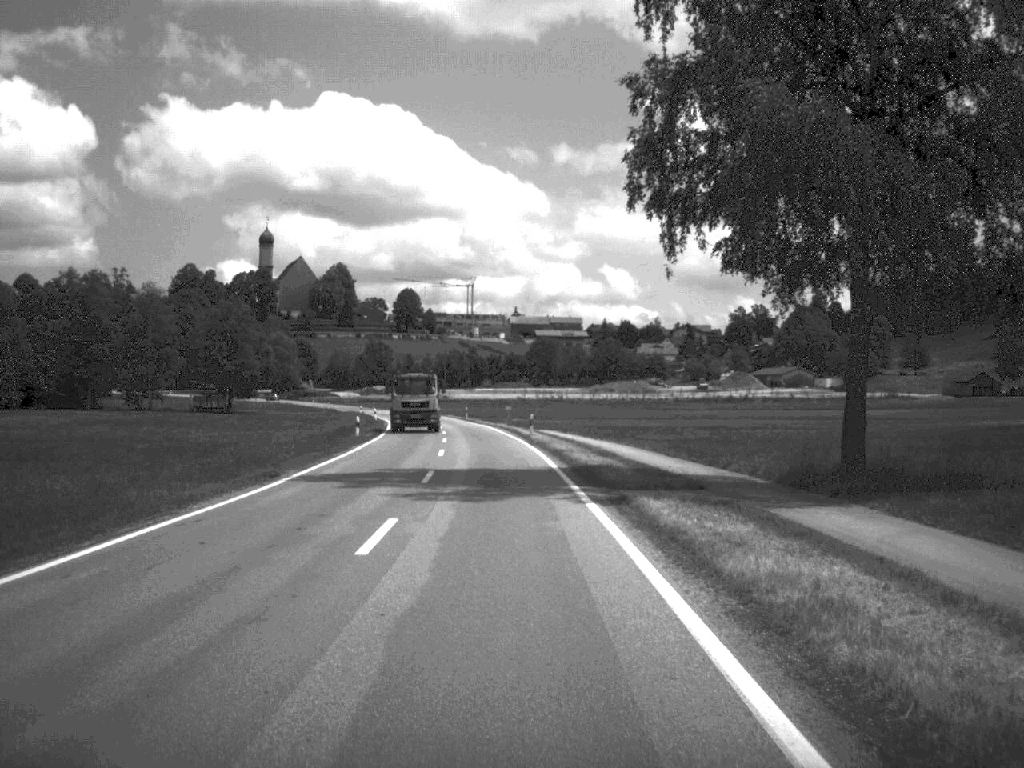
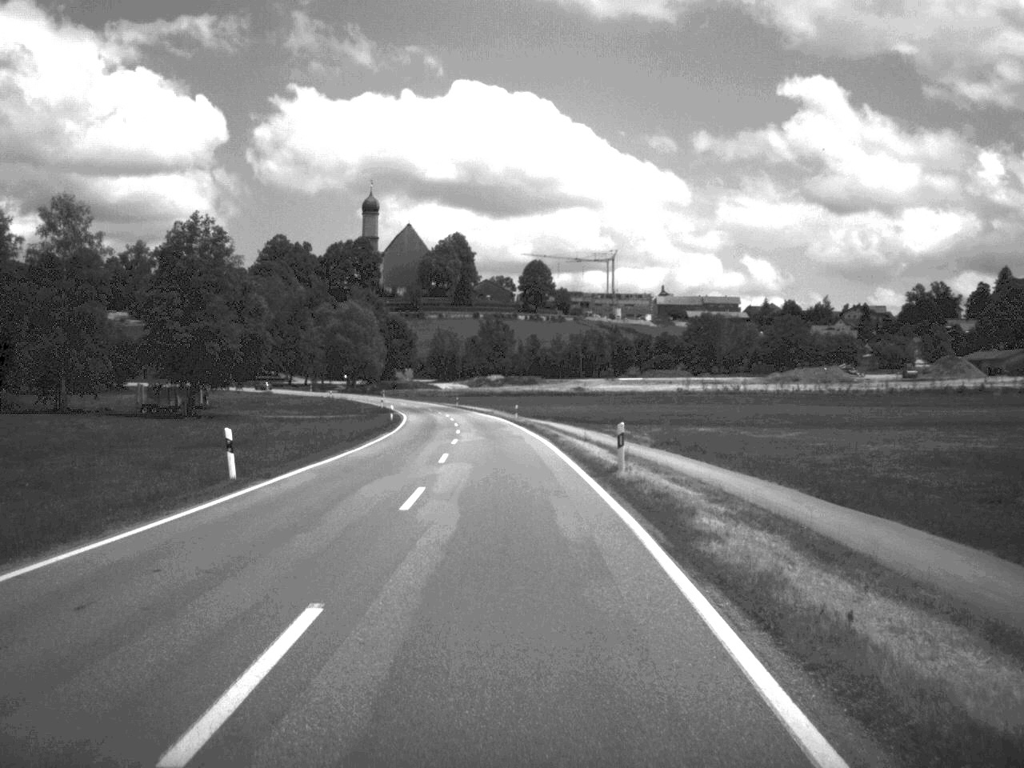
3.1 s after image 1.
(-4.1, +78.5) m; -7°
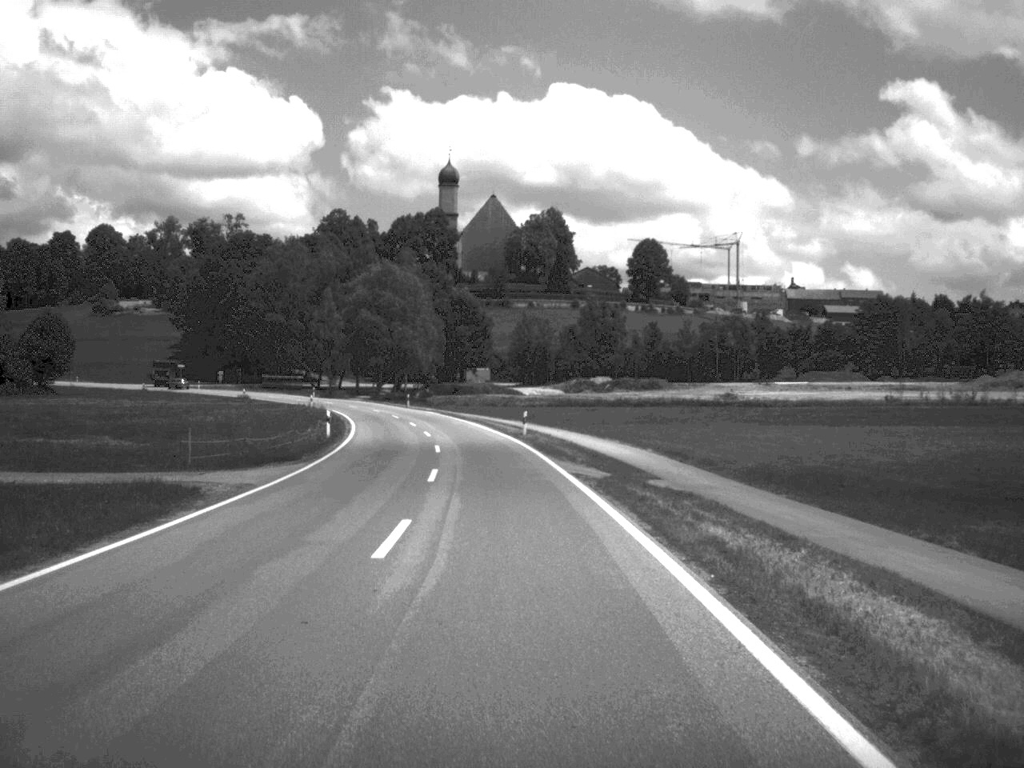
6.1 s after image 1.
(-3.0, +75.6) m; -5°
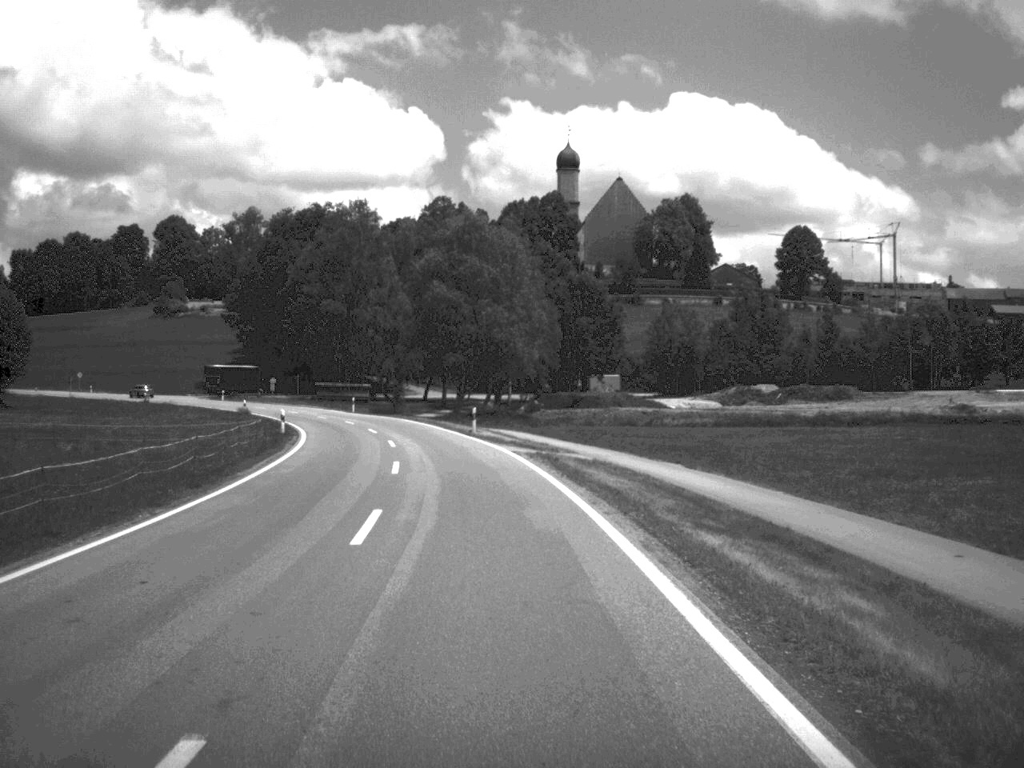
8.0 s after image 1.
(-2.1, +46.3) m; -6°
